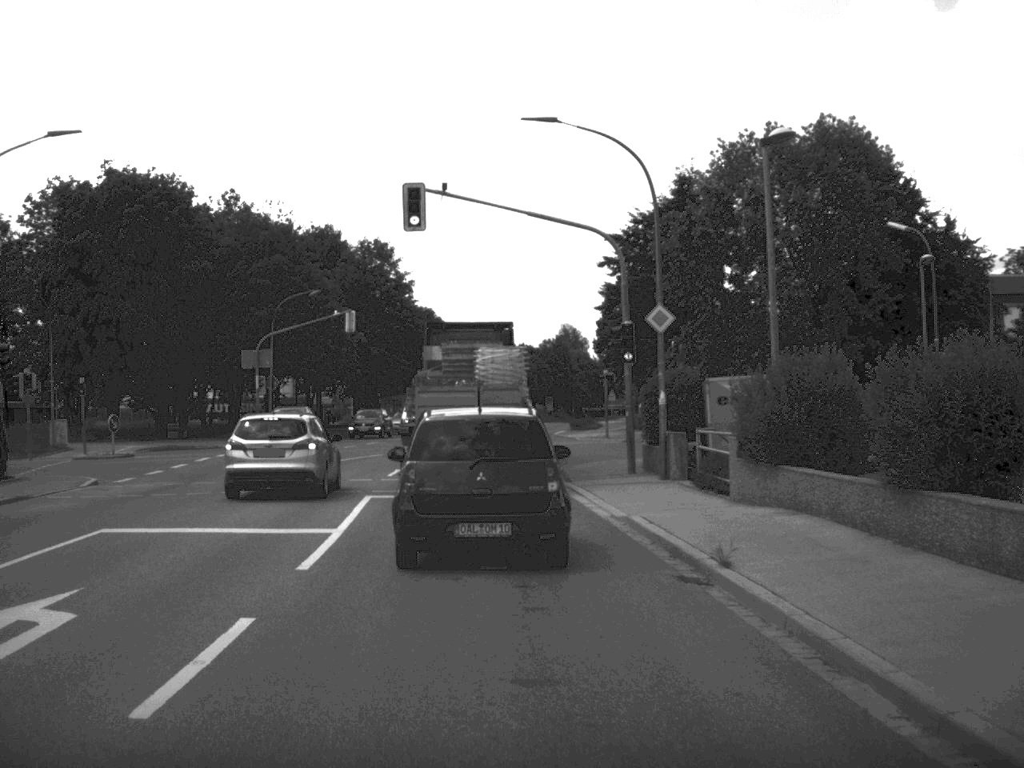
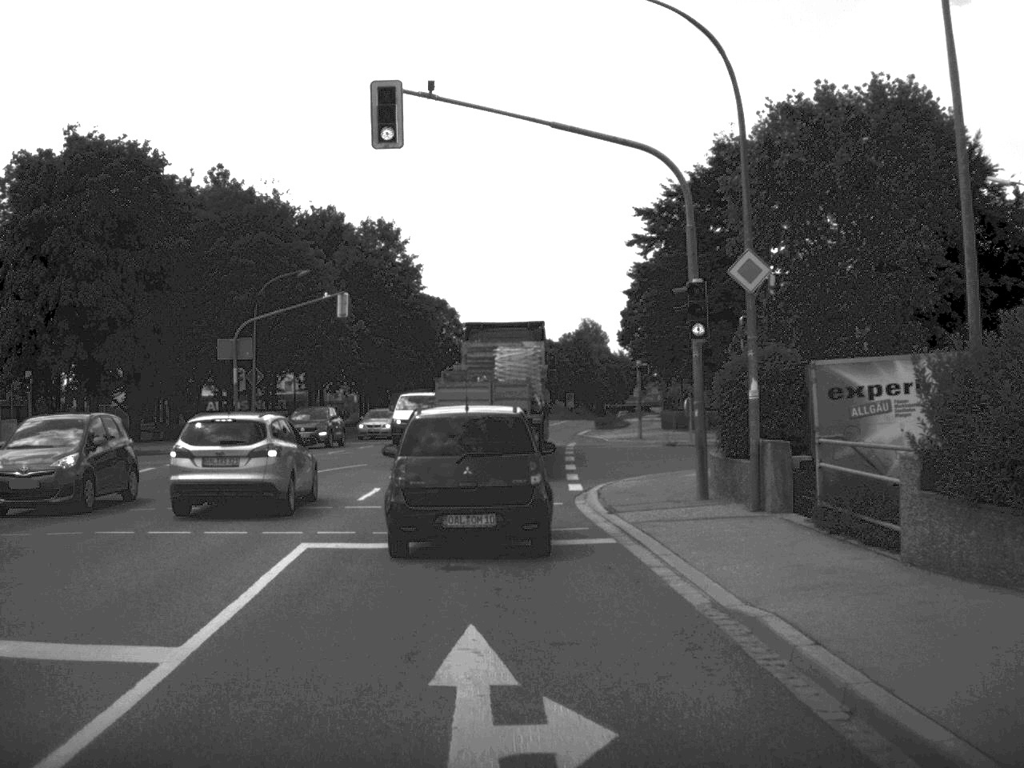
(-0.1, +8.0) m; -1°
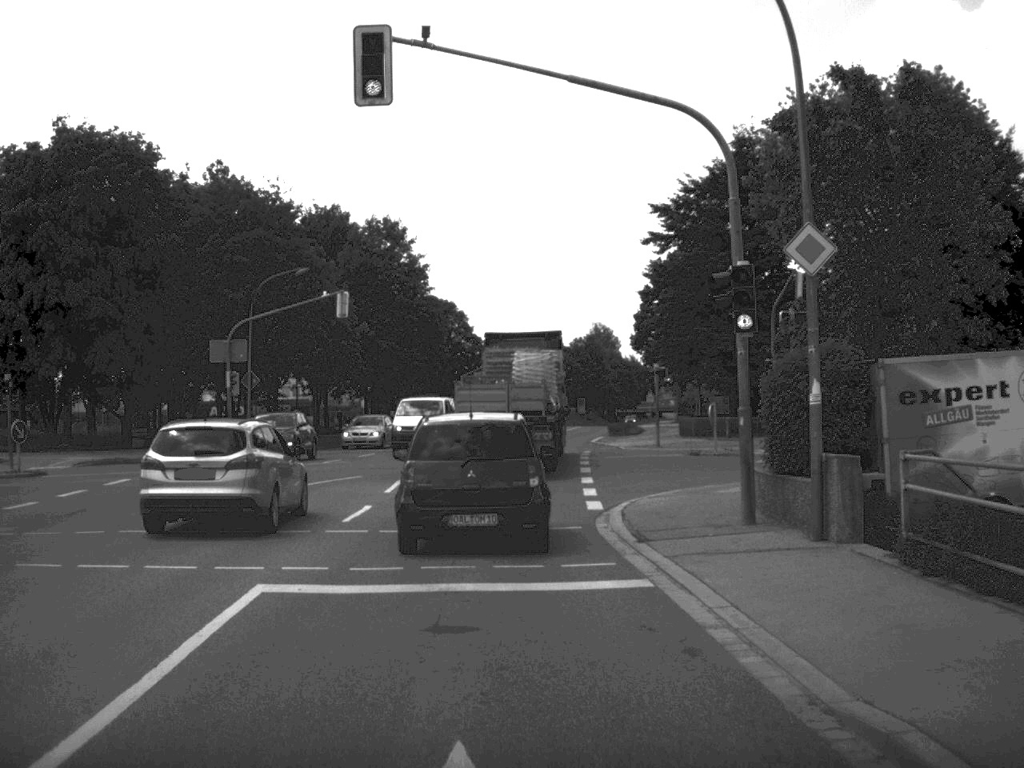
(0.0, +2.9) m; -1°
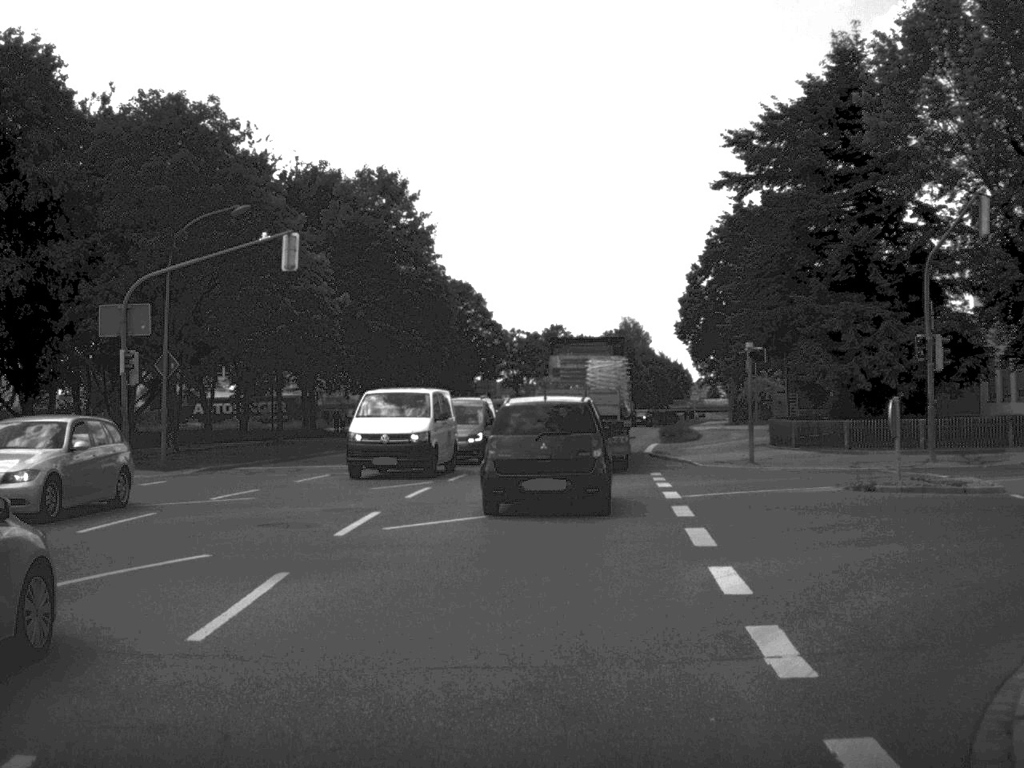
(-0.3, +15.5) m; -1°
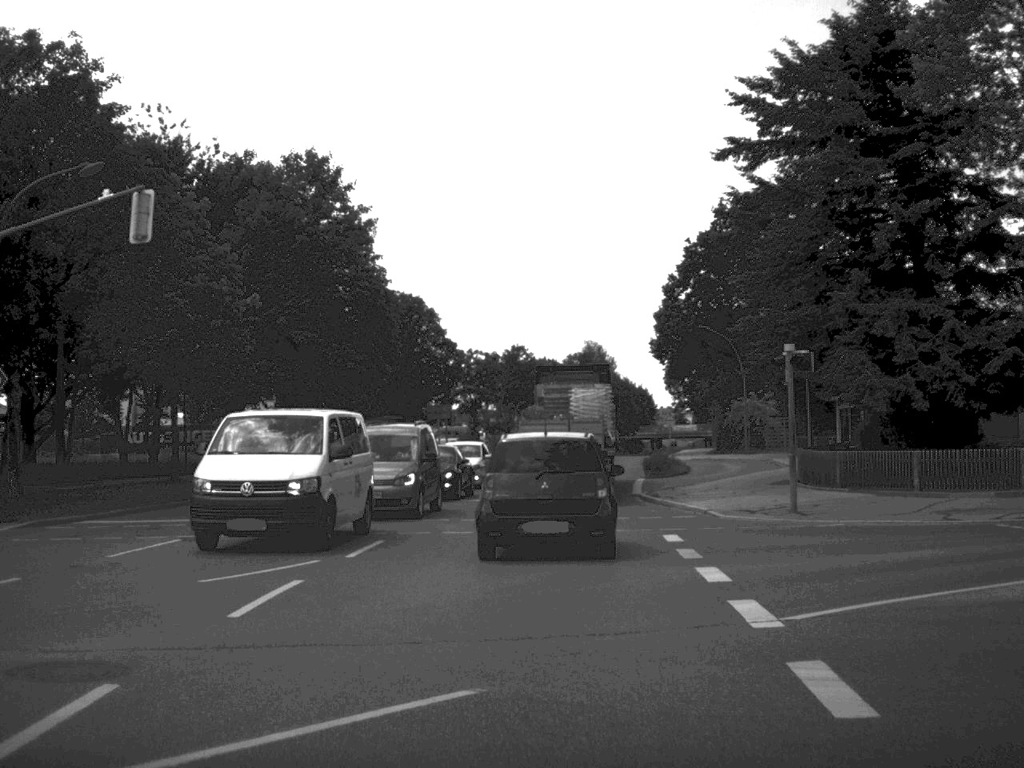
(+0.1, +9.9) m; +2°
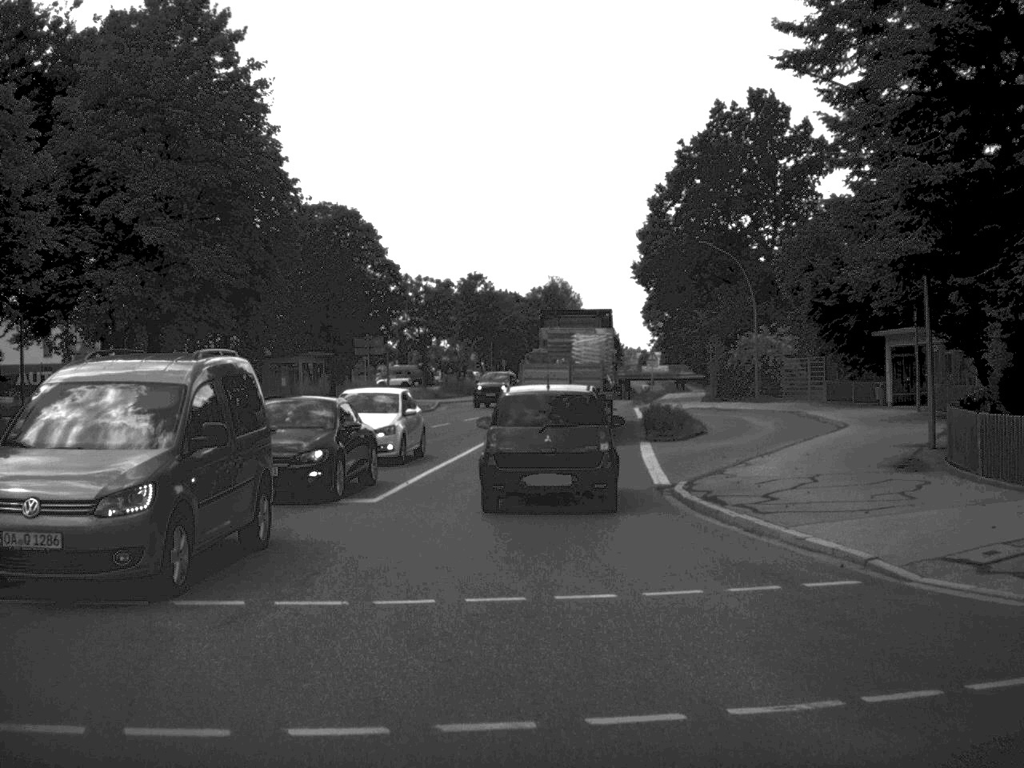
(+0.2, +14.6) m; +1°
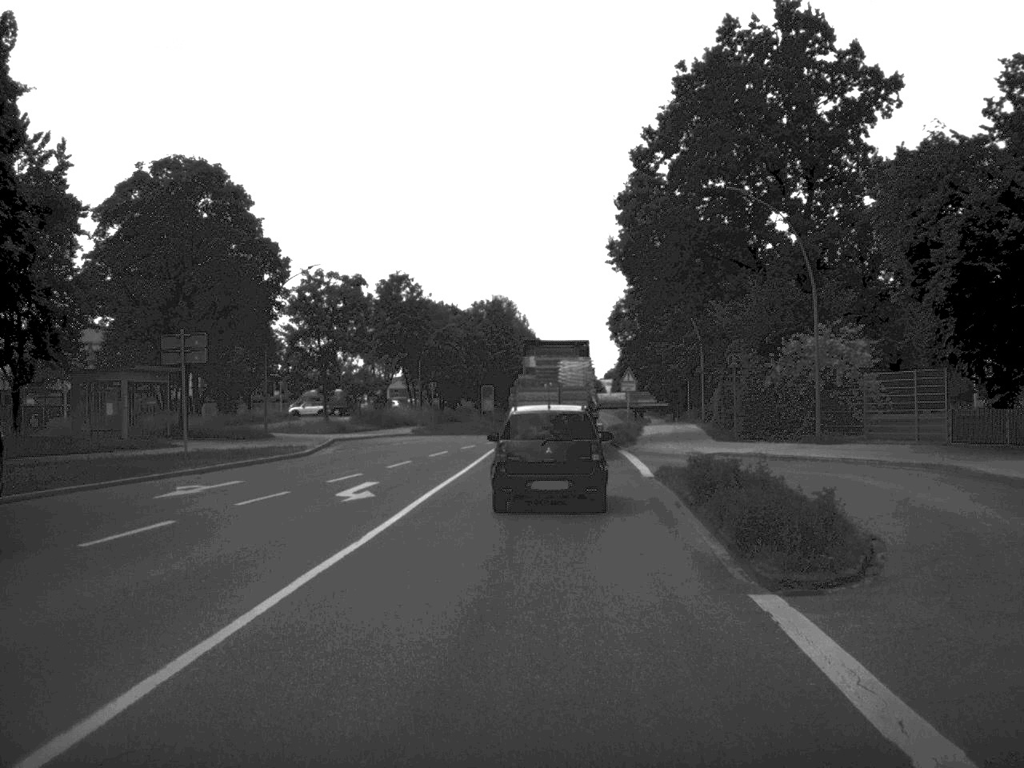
(+0.5, +21.5) m; +2°
